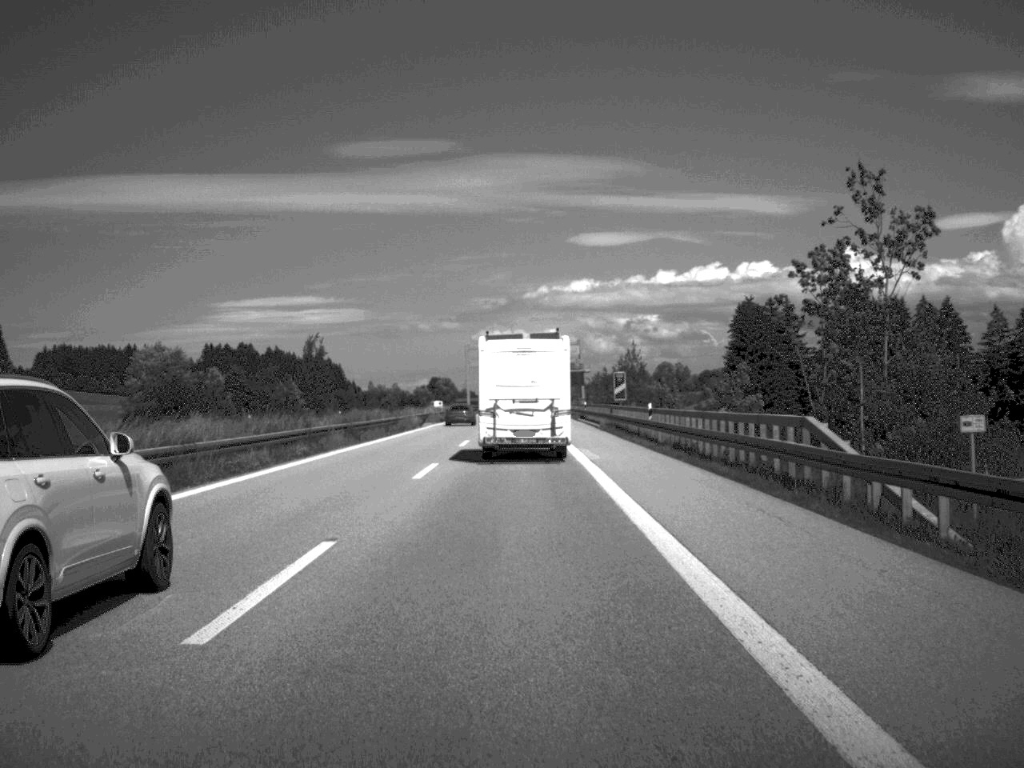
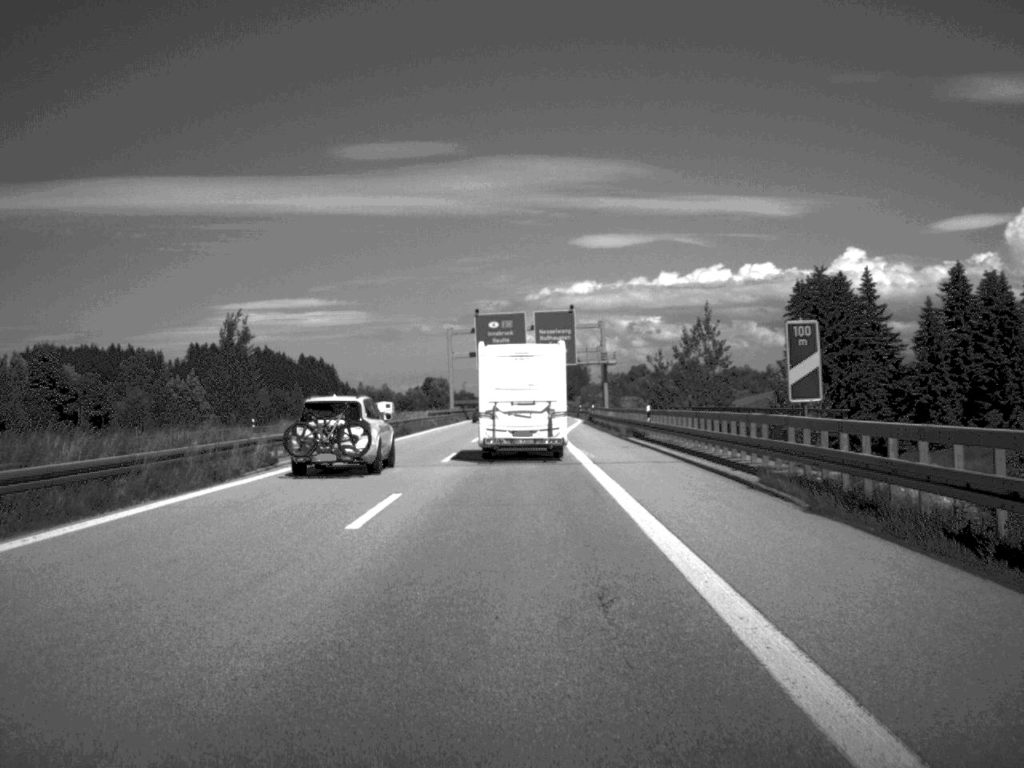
(-0.1, +45.6) m; 0°
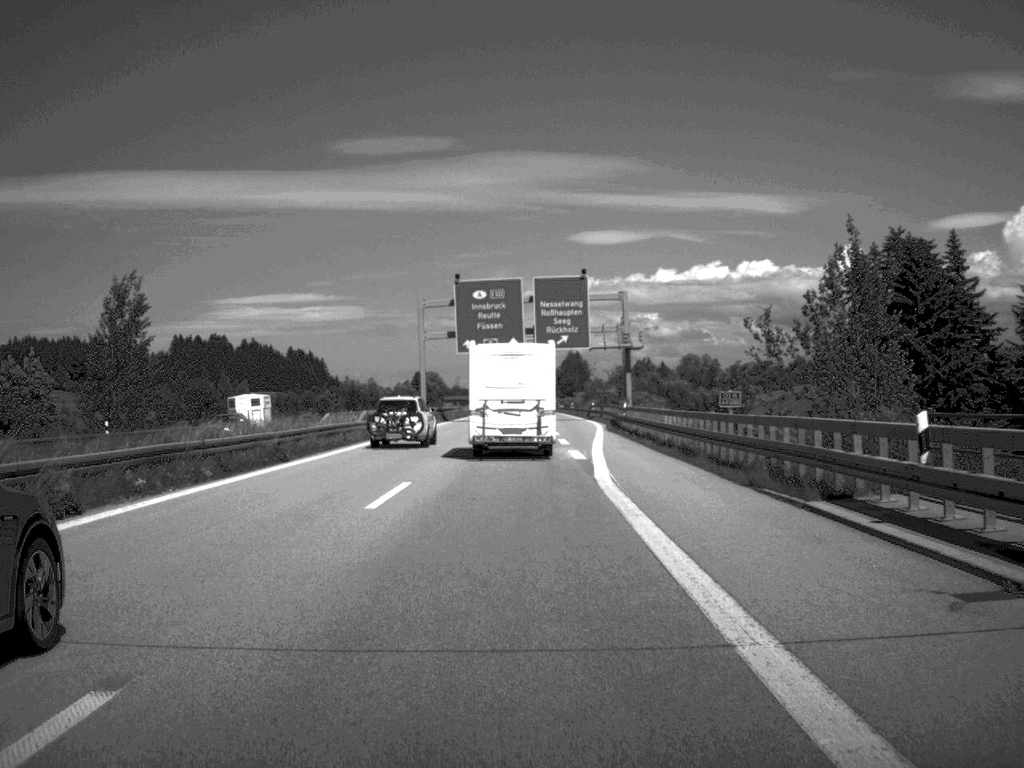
(0.0, +32.7) m; 0°
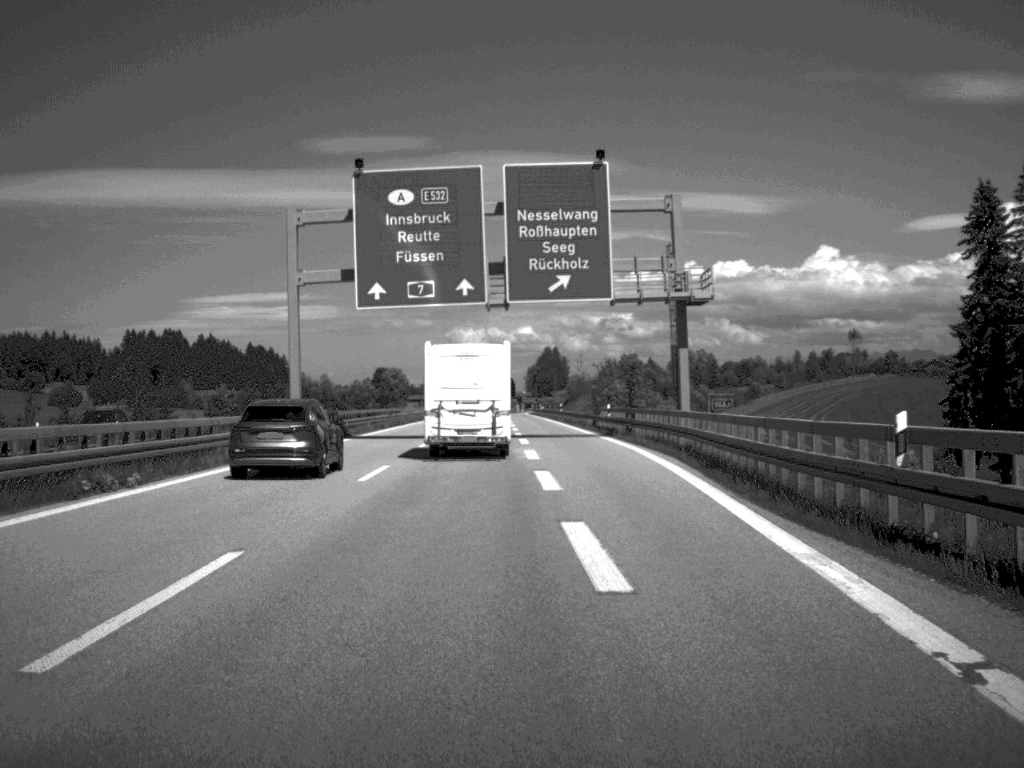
(+0.4, +46.8) m; +1°
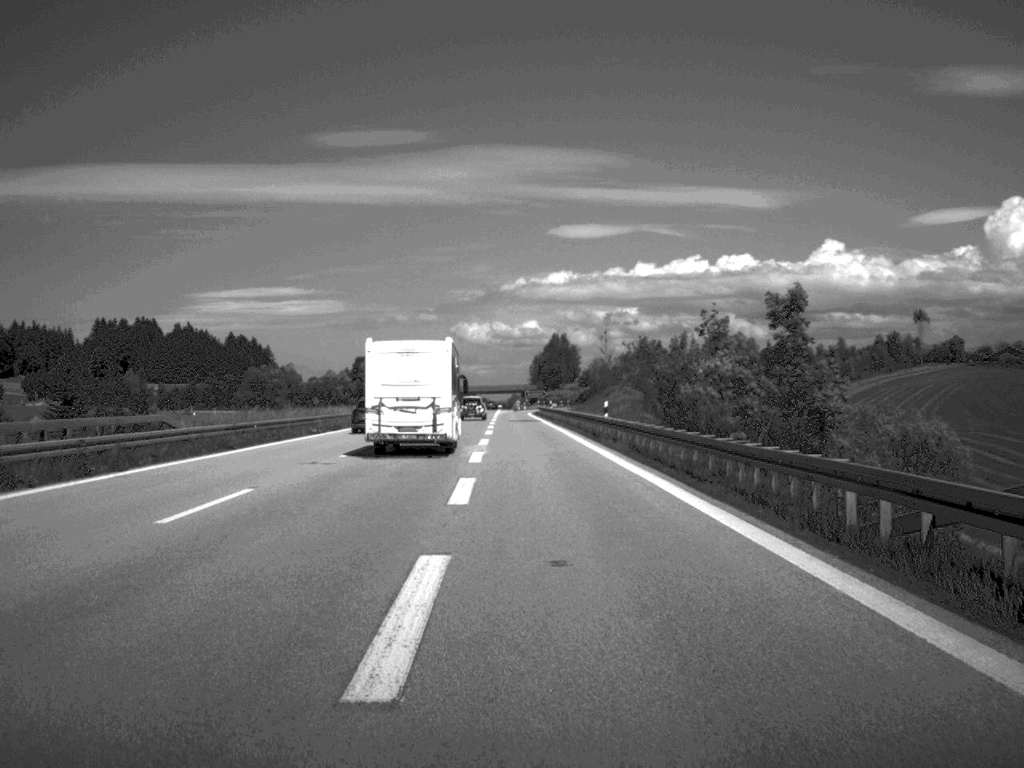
(+0.1, +62.4) m; 0°
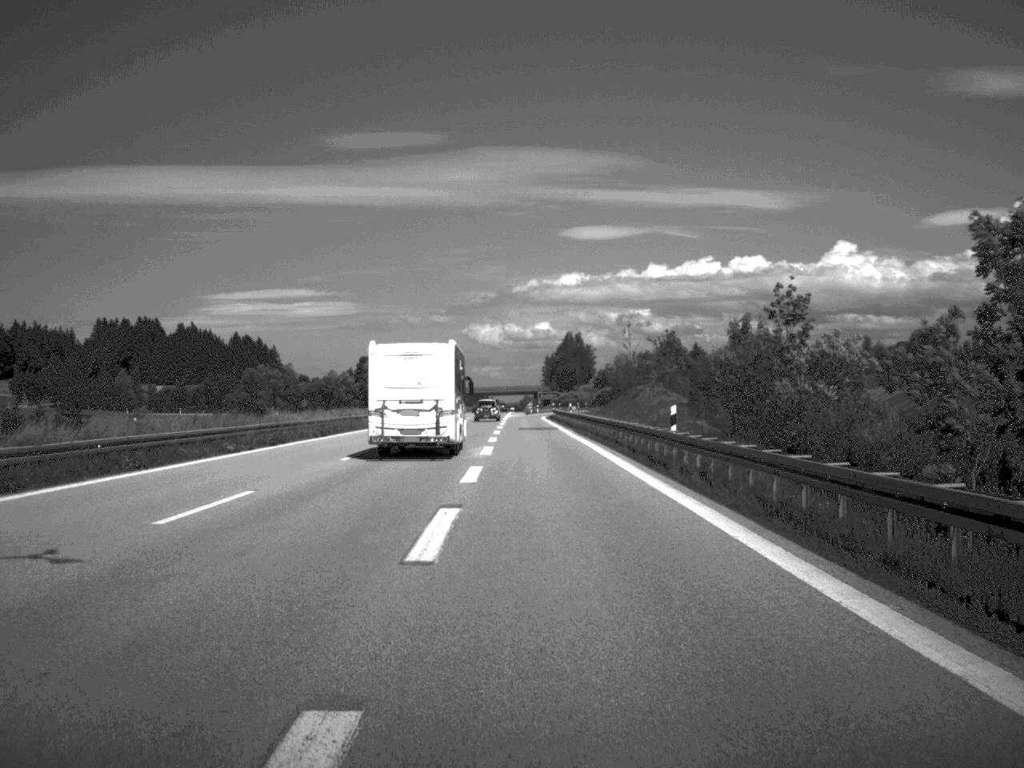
(-0.1, +18.0) m; -1°
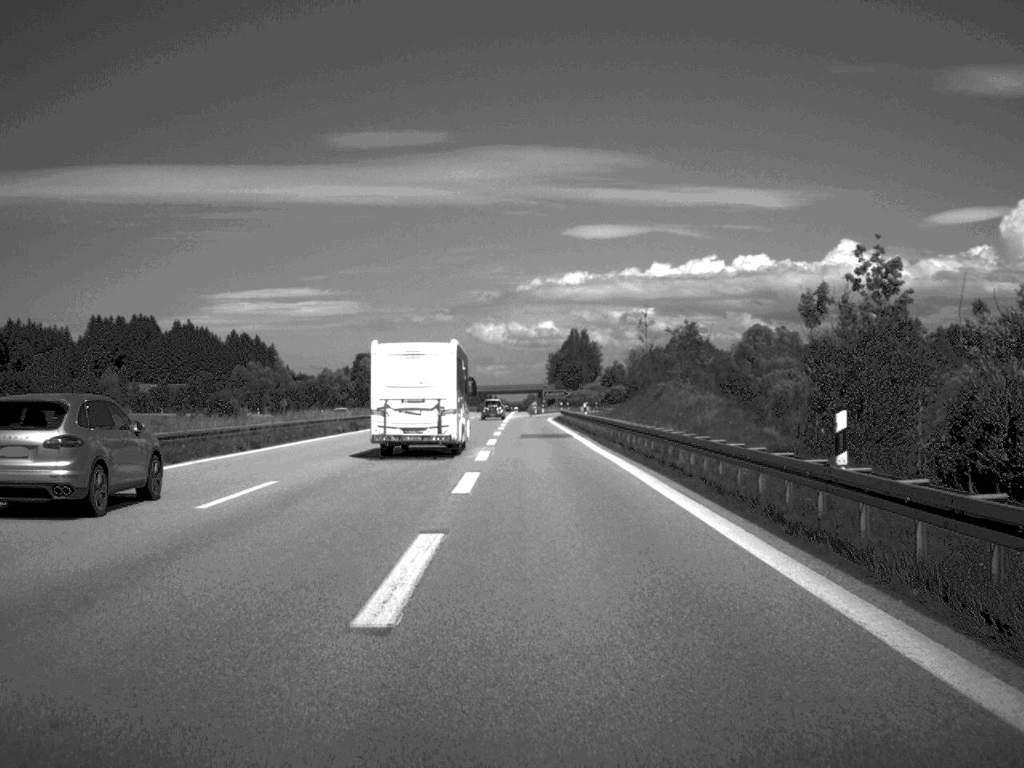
(0.0, +15.0) m; 0°
